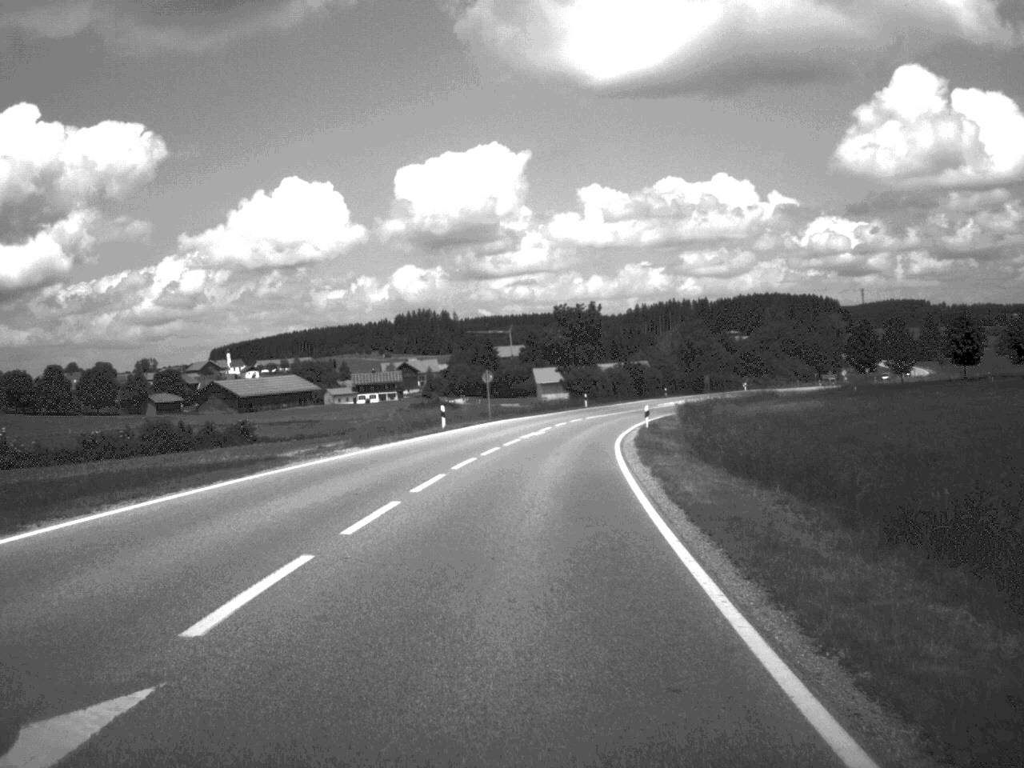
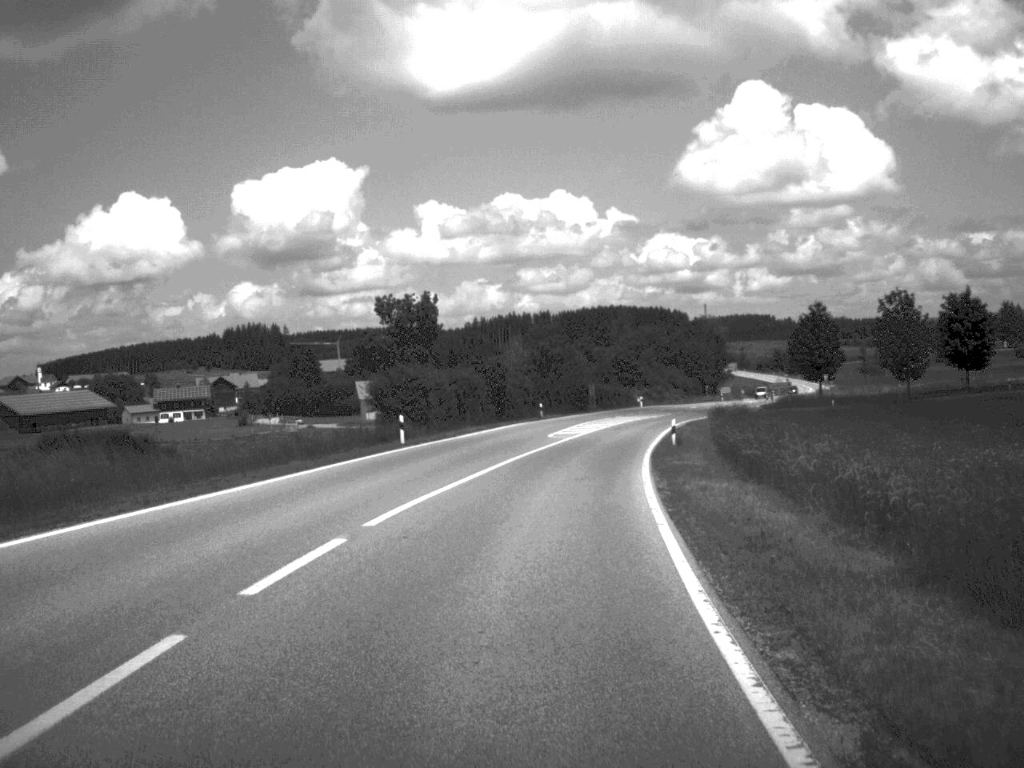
(+2.9, +50.0) m; +7°
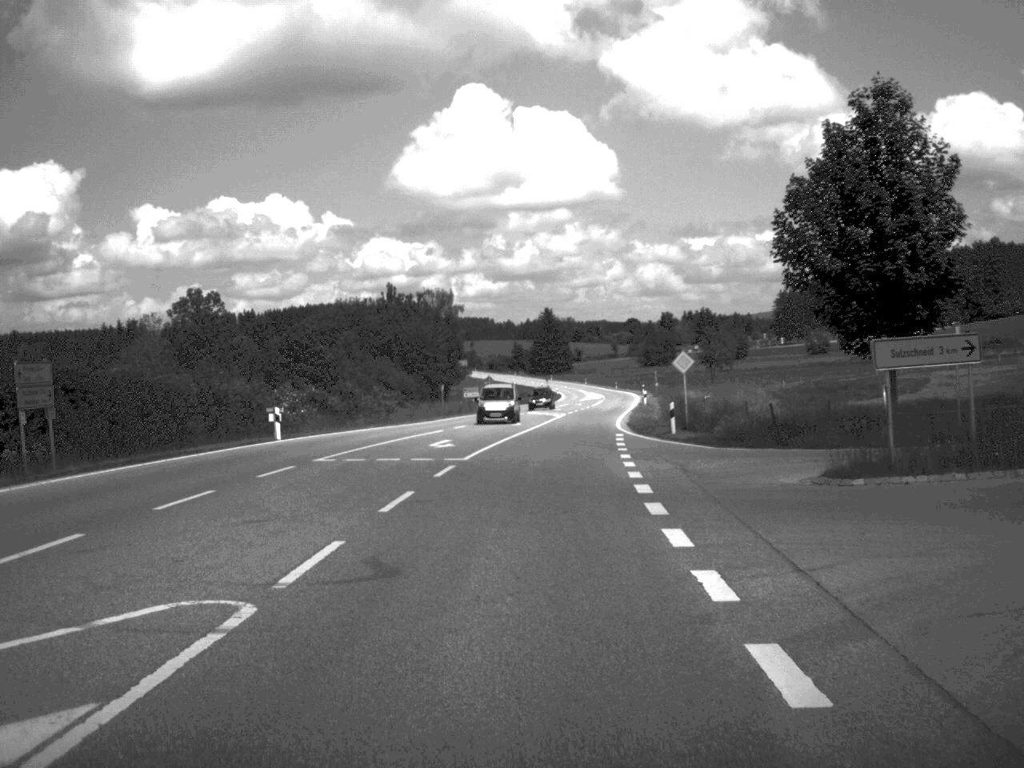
(+9.4, +81.1) m; +12°
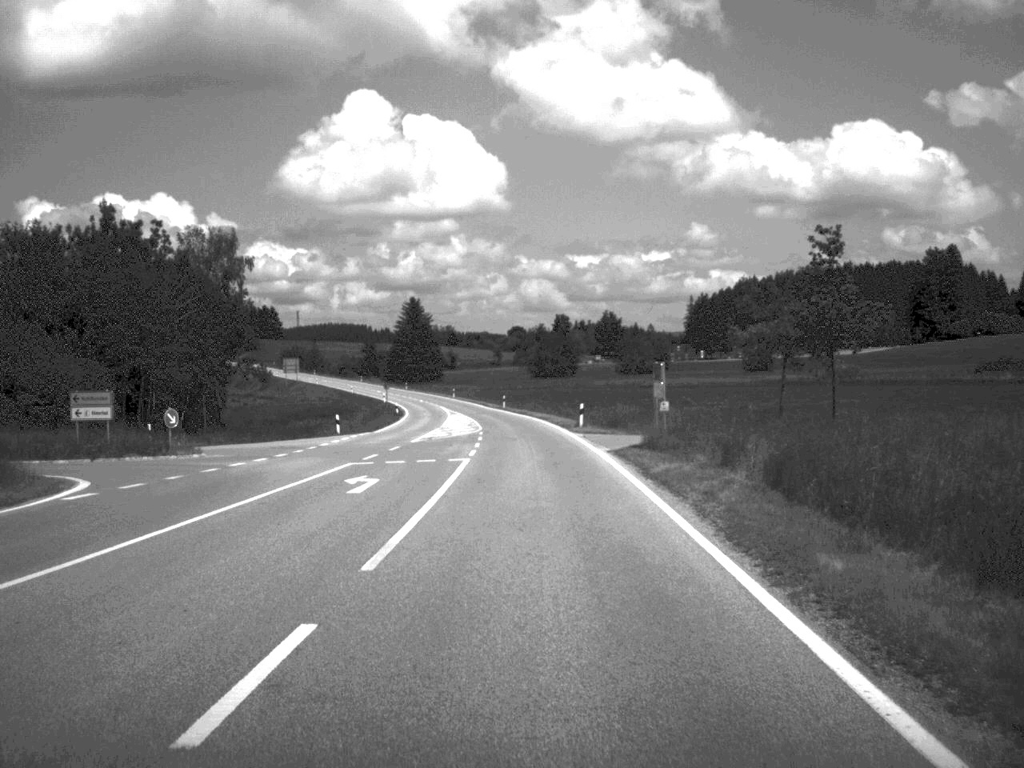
(+4.8, +81.6) m; +5°
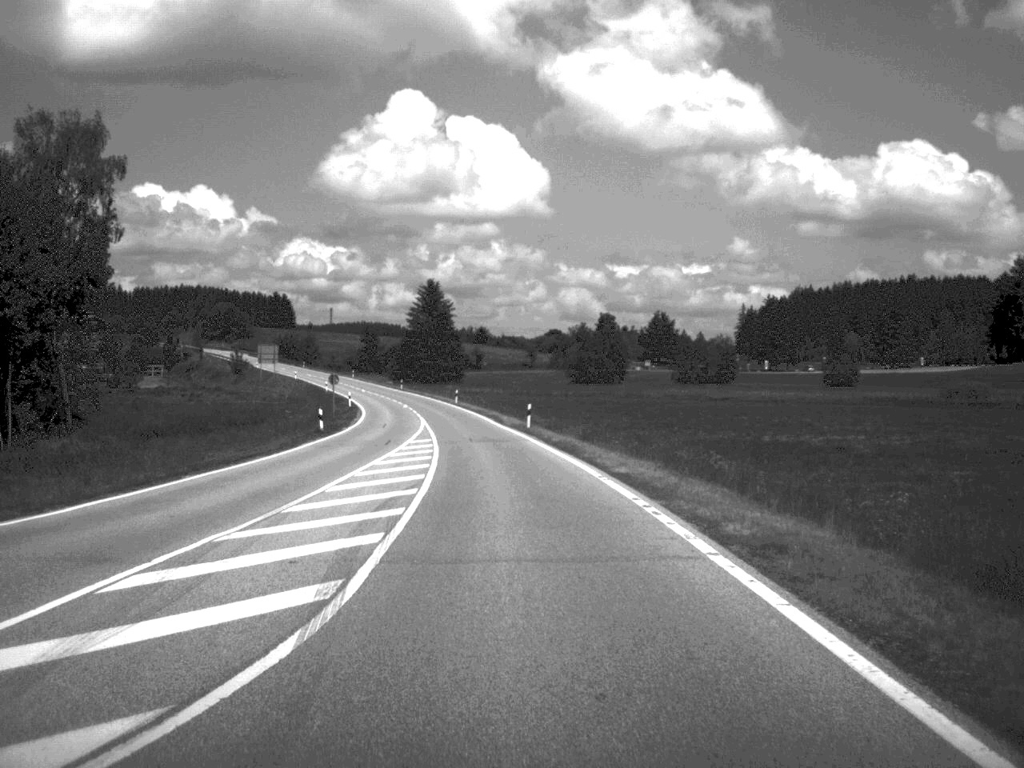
(-0.4, +49.0) m; -2°
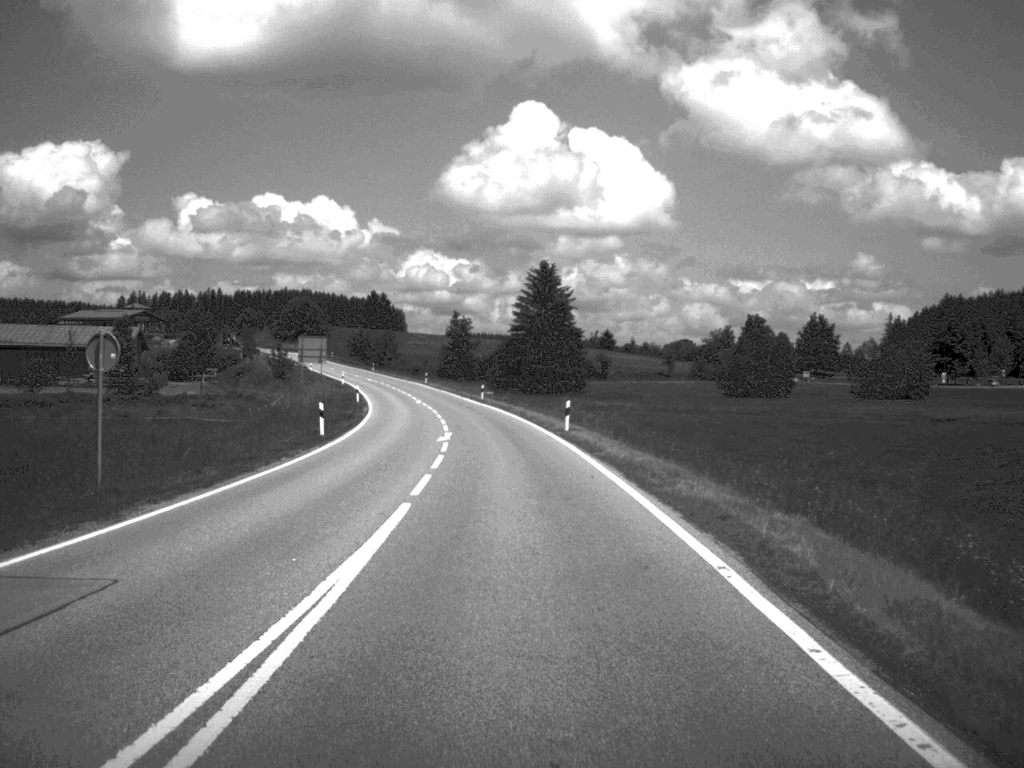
(-2.5, +52.0) m; -6°
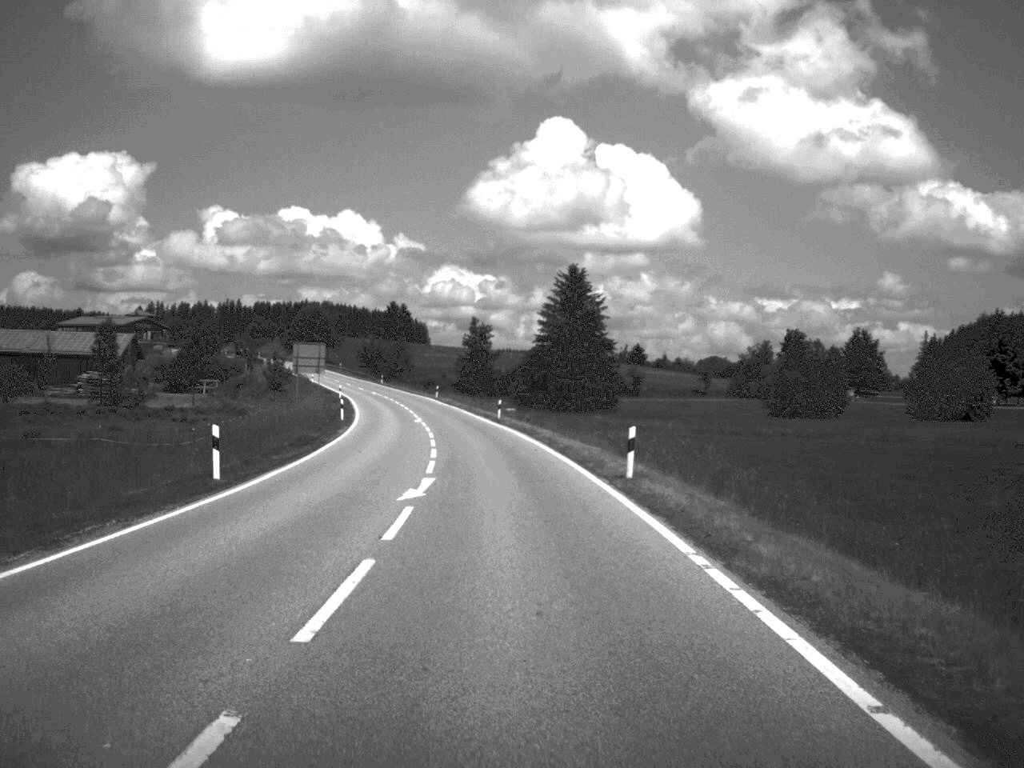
(-0.2, +16.5) m; -1°
